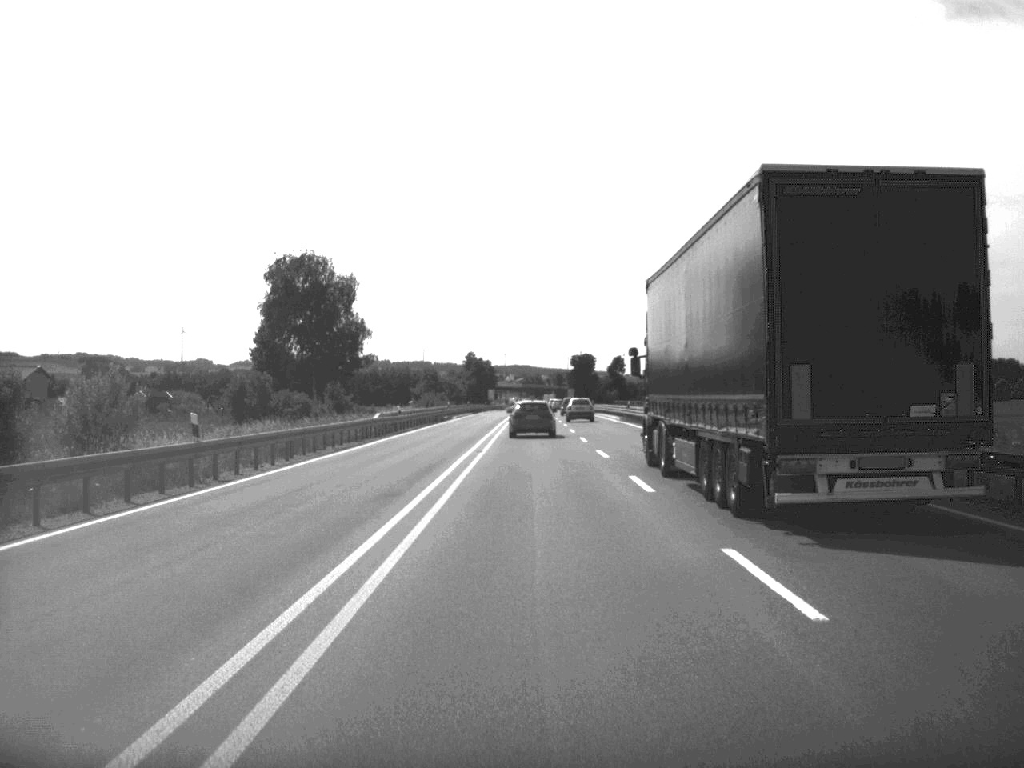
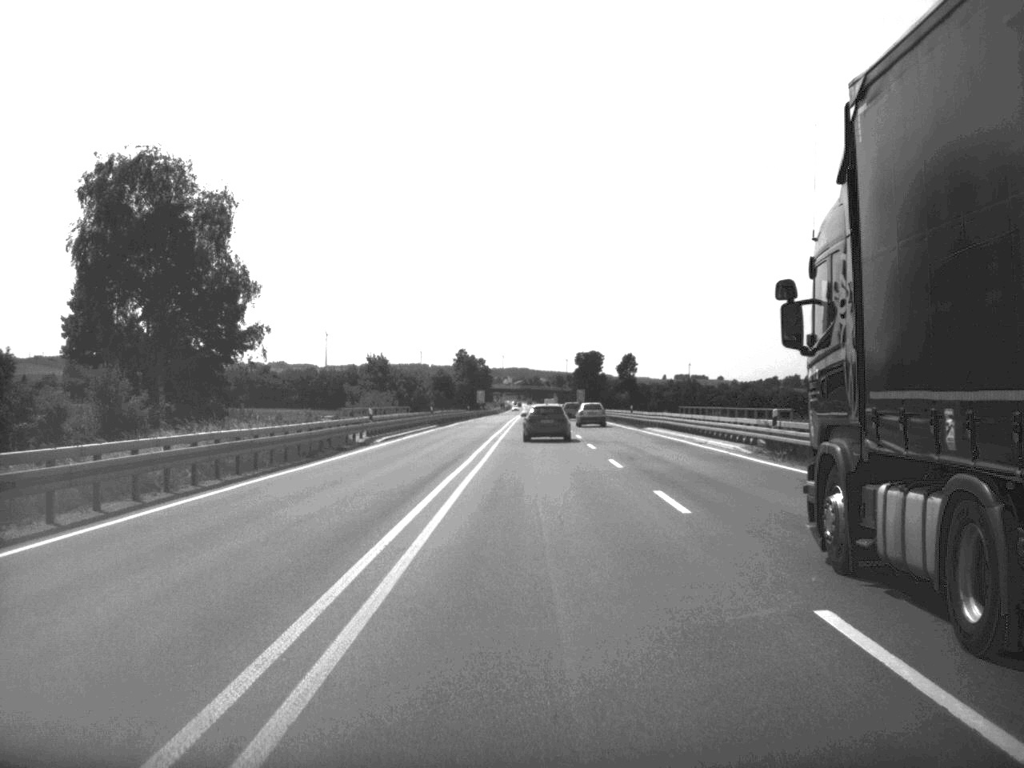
(0.0, +51.3) m; 0°
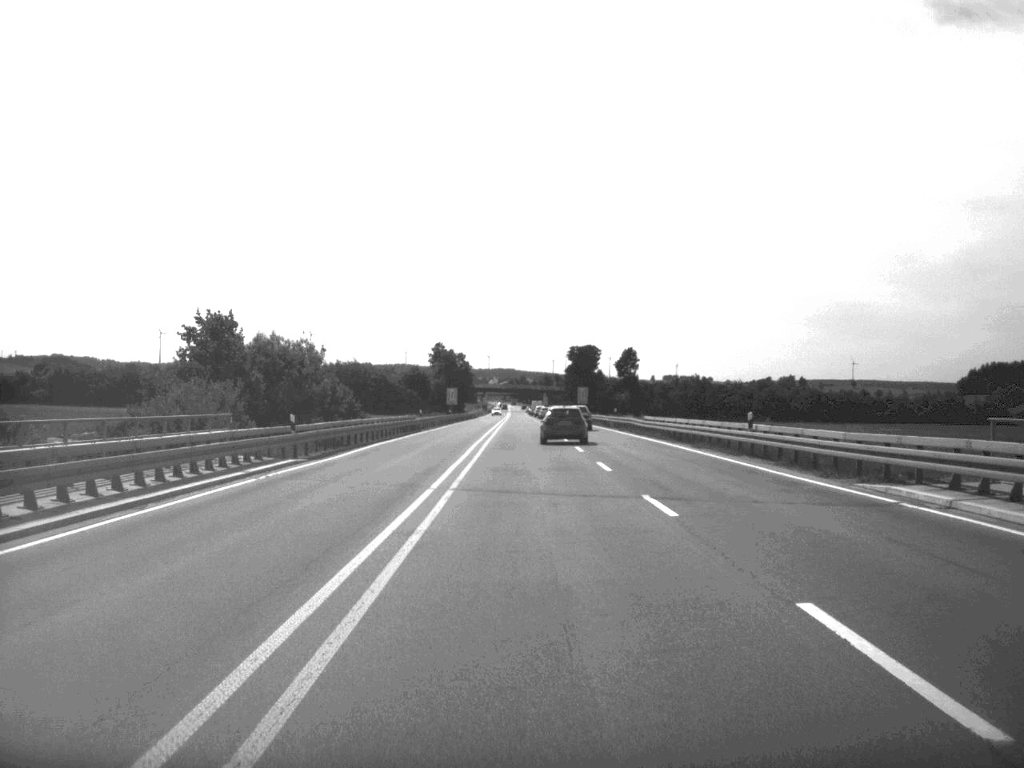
(+0.1, +47.5) m; +1°
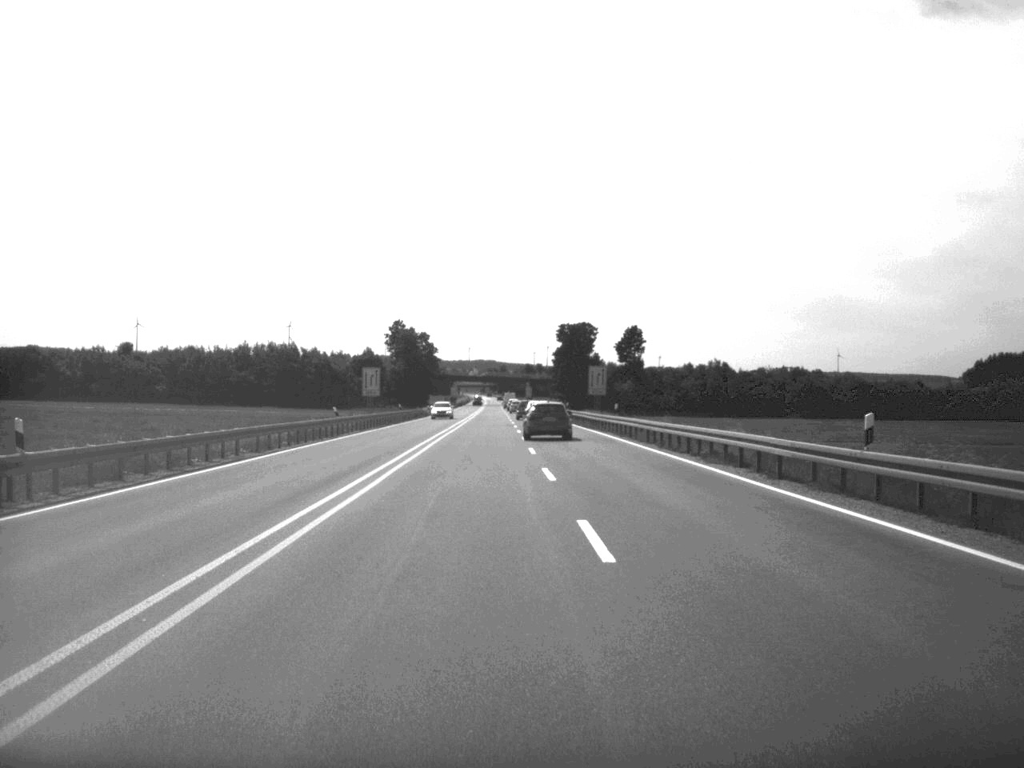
(+0.6, +65.1) m; +1°
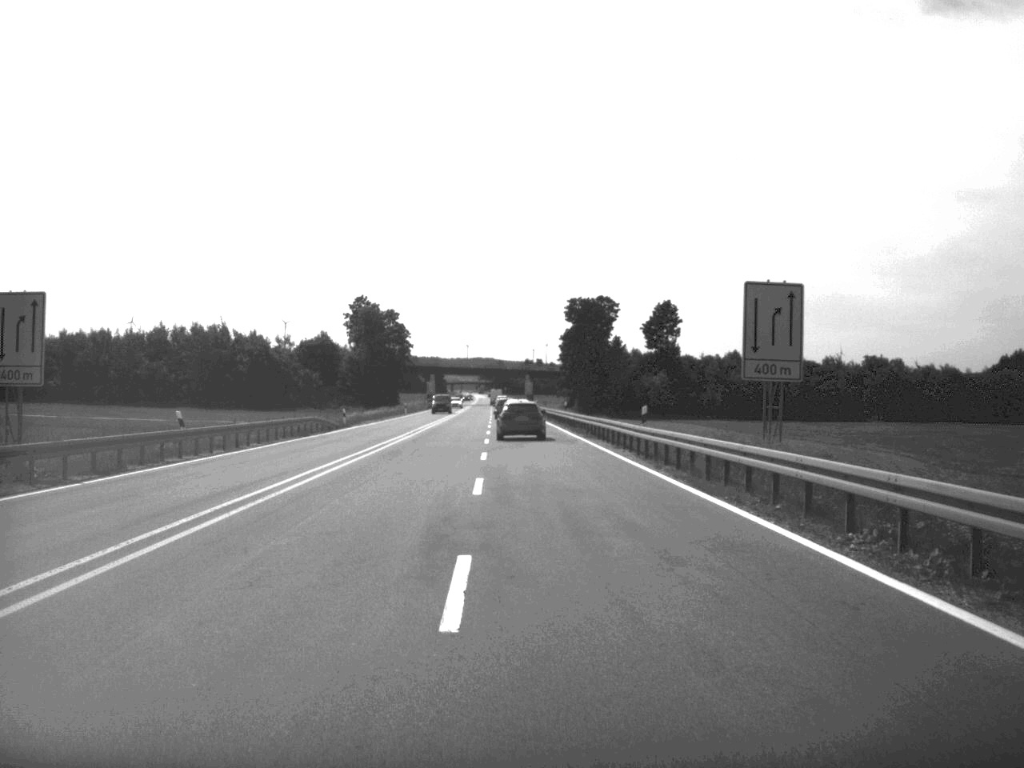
(0.0, +63.2) m; 0°
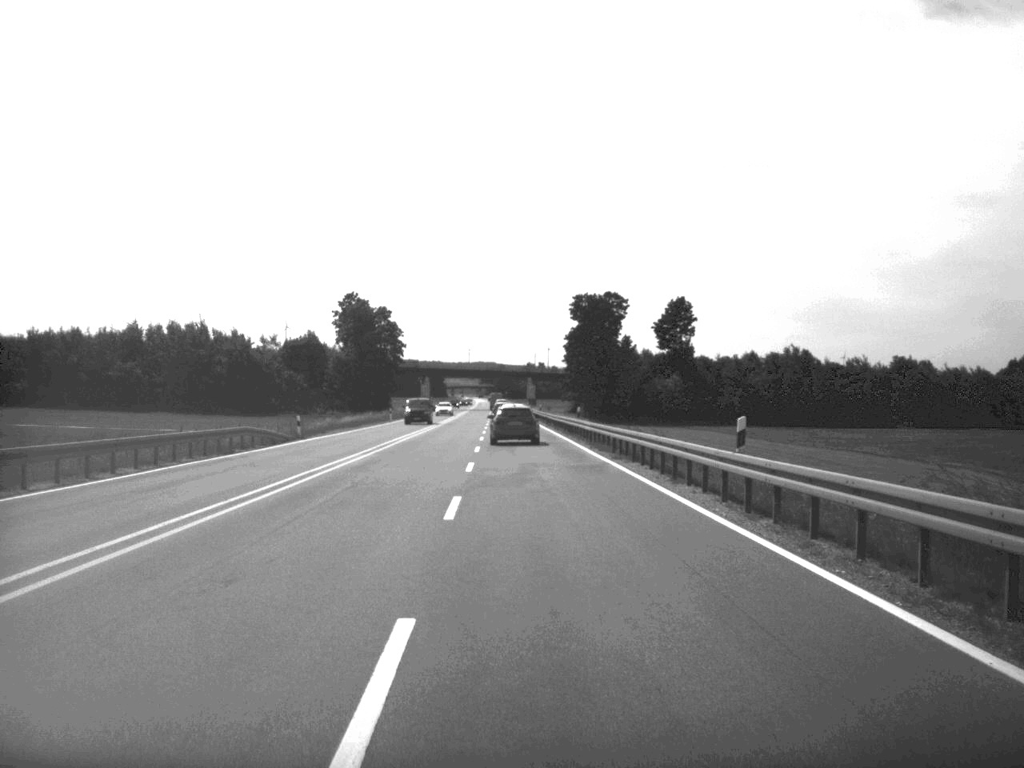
(0.0, +15.4) m; 0°
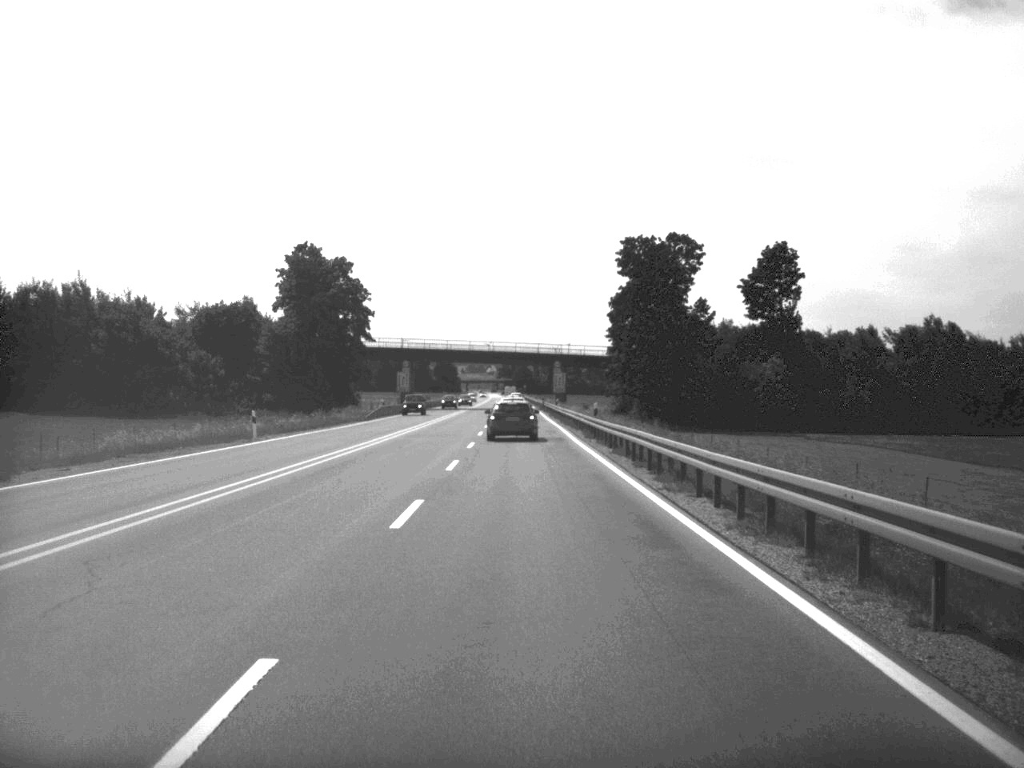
(-0.5, +61.2) m; -1°
